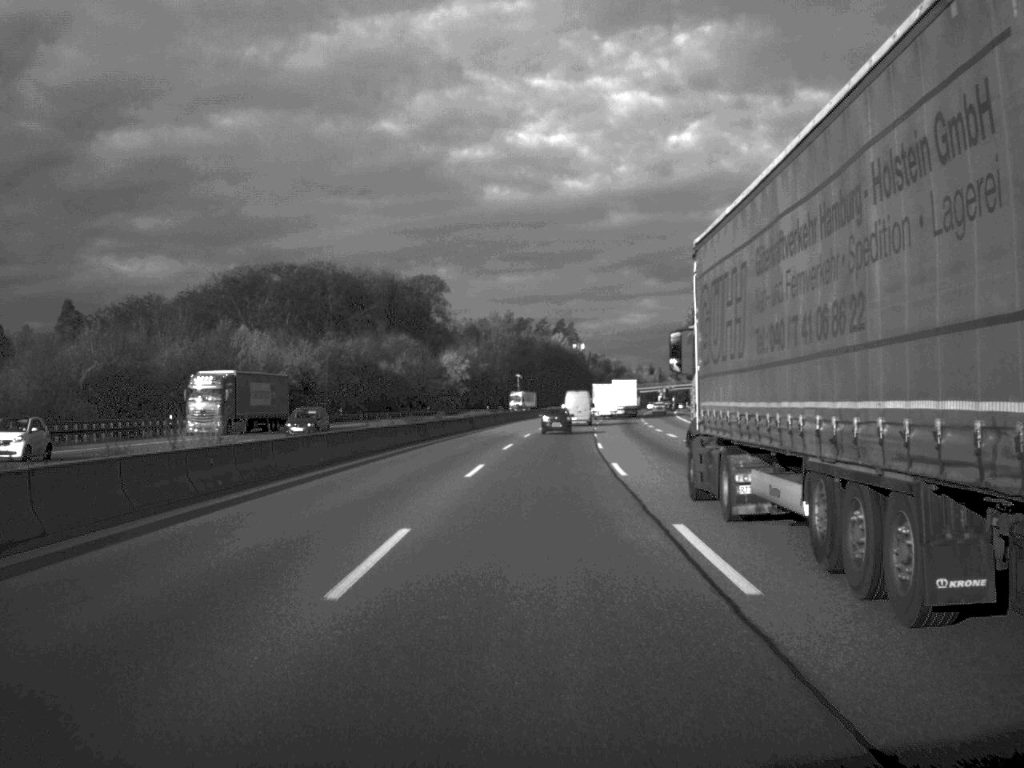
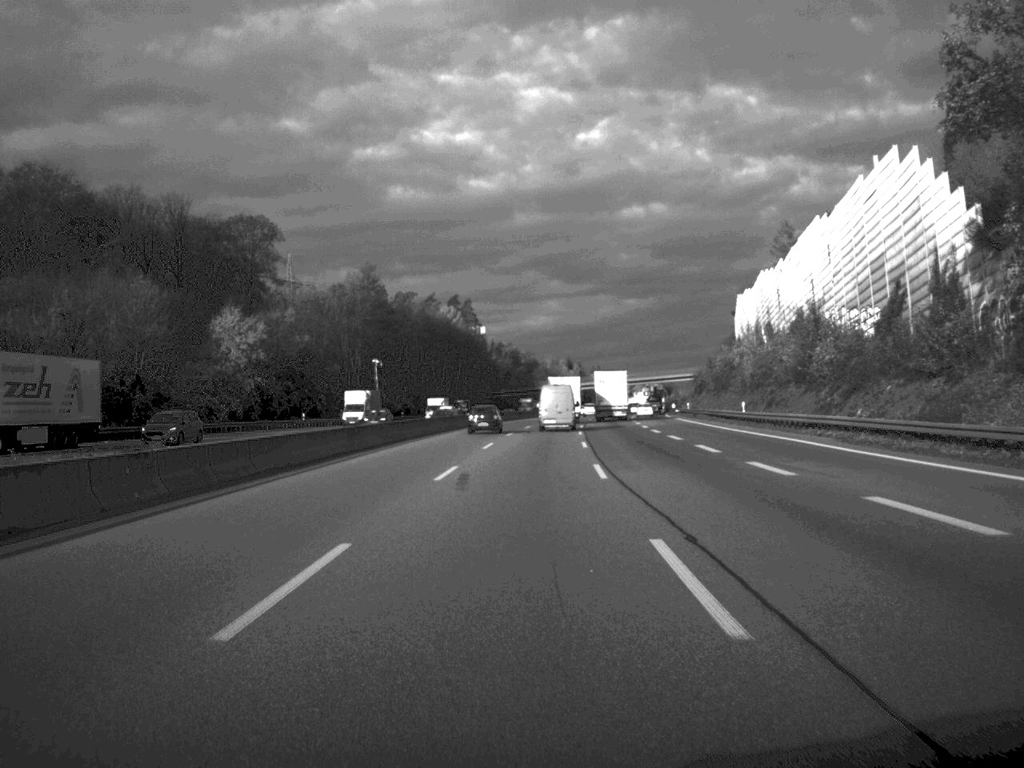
(+4.5, +108.1) m; +4°
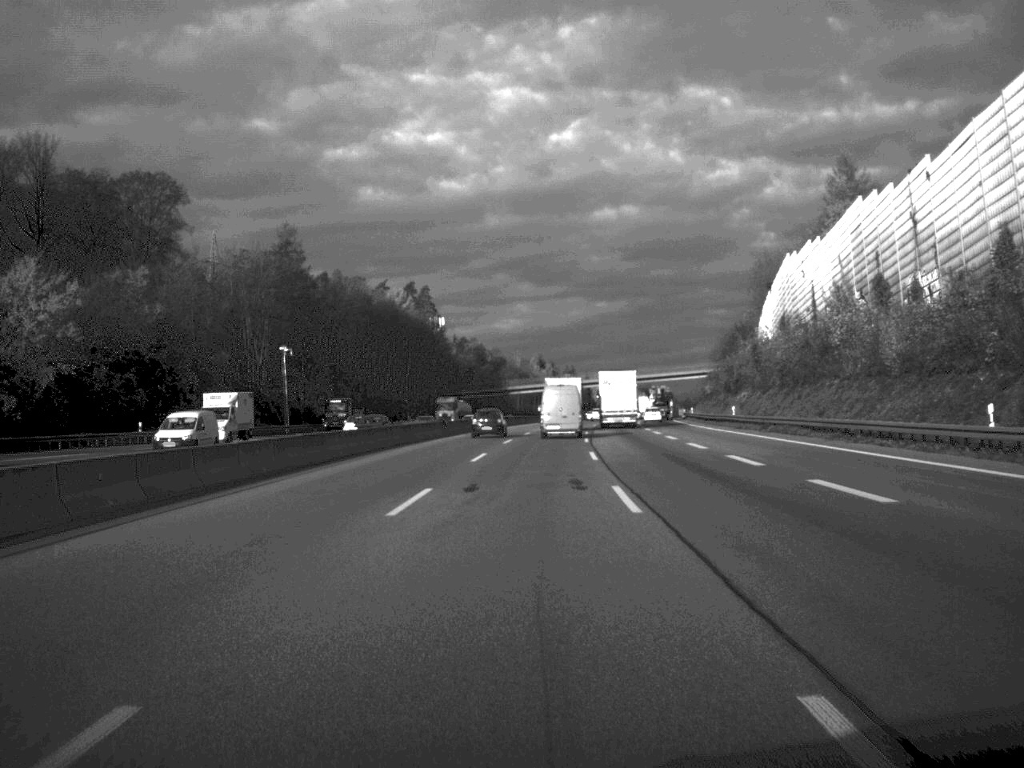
(+0.5, +43.2) m; +1°
